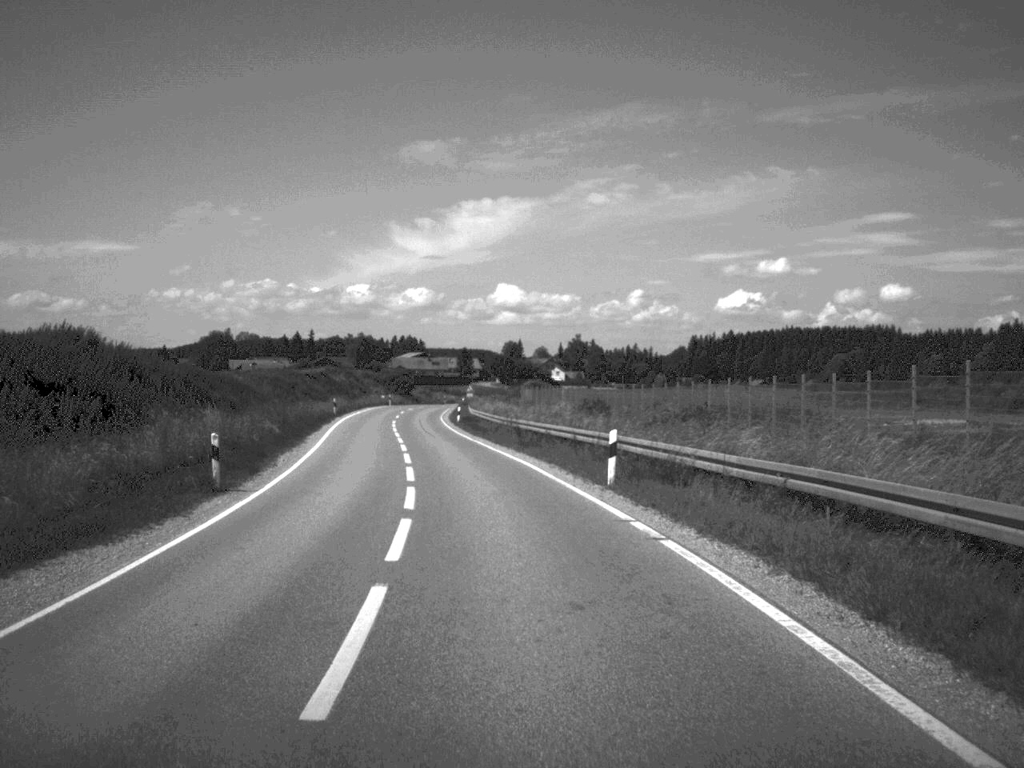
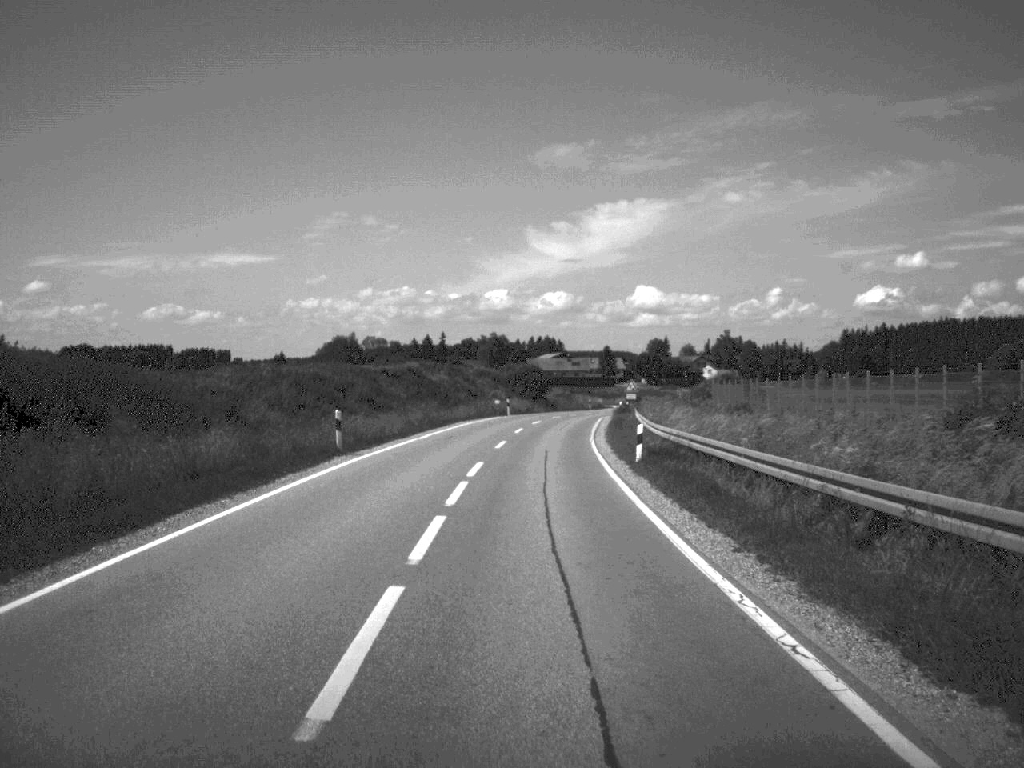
(-3.0, +41.7) m; -6°
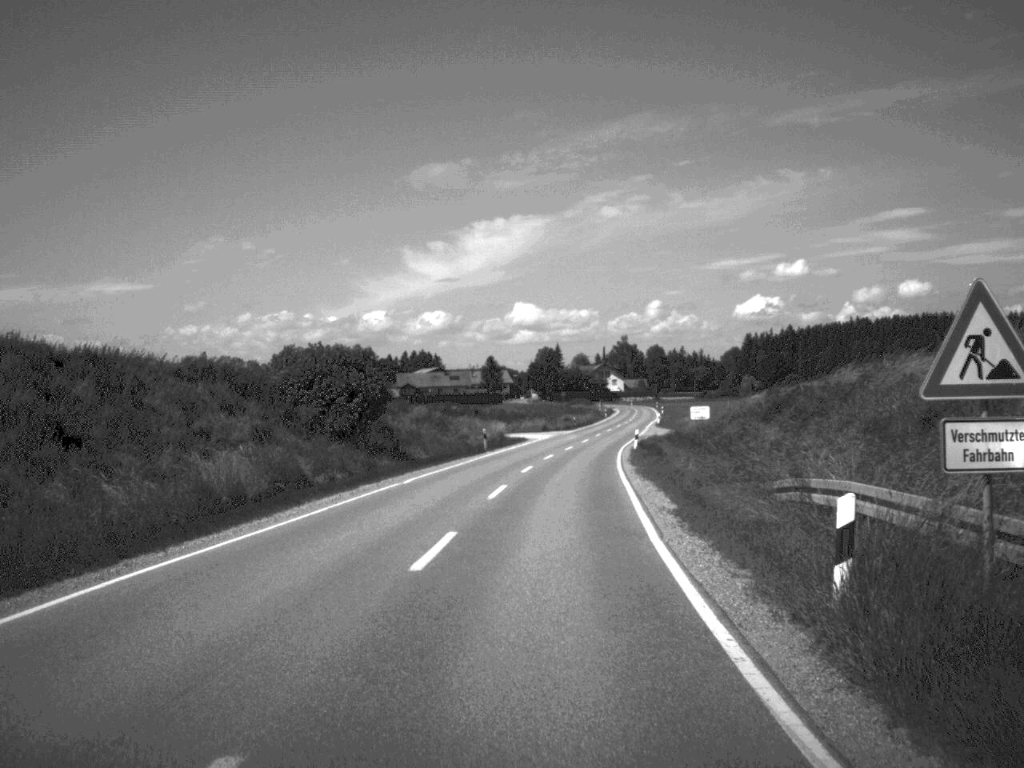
(+2.7, +69.4) m; +5°
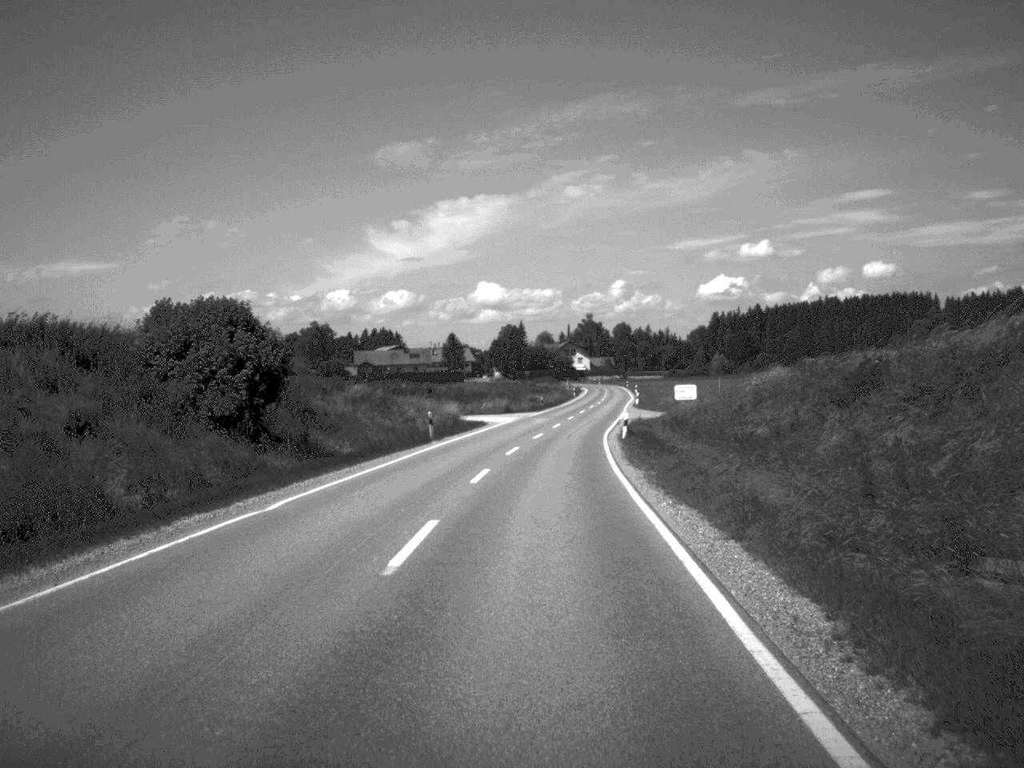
(+0.2, +12.8) m; +2°
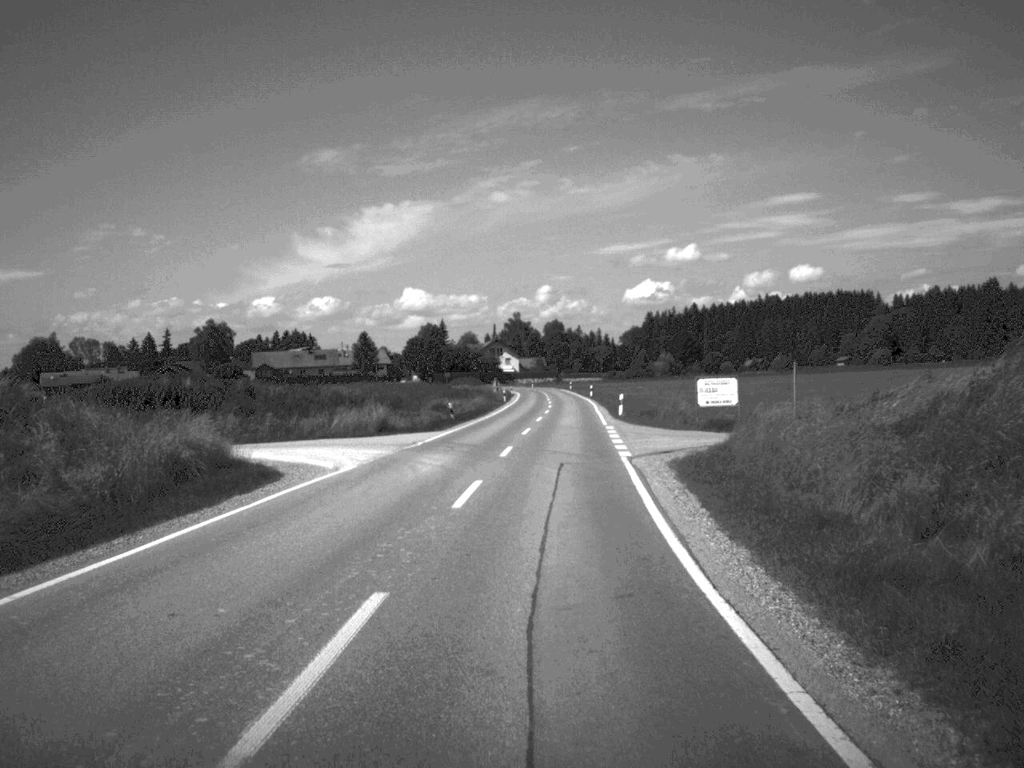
(+1.1, +41.2) m; +3°
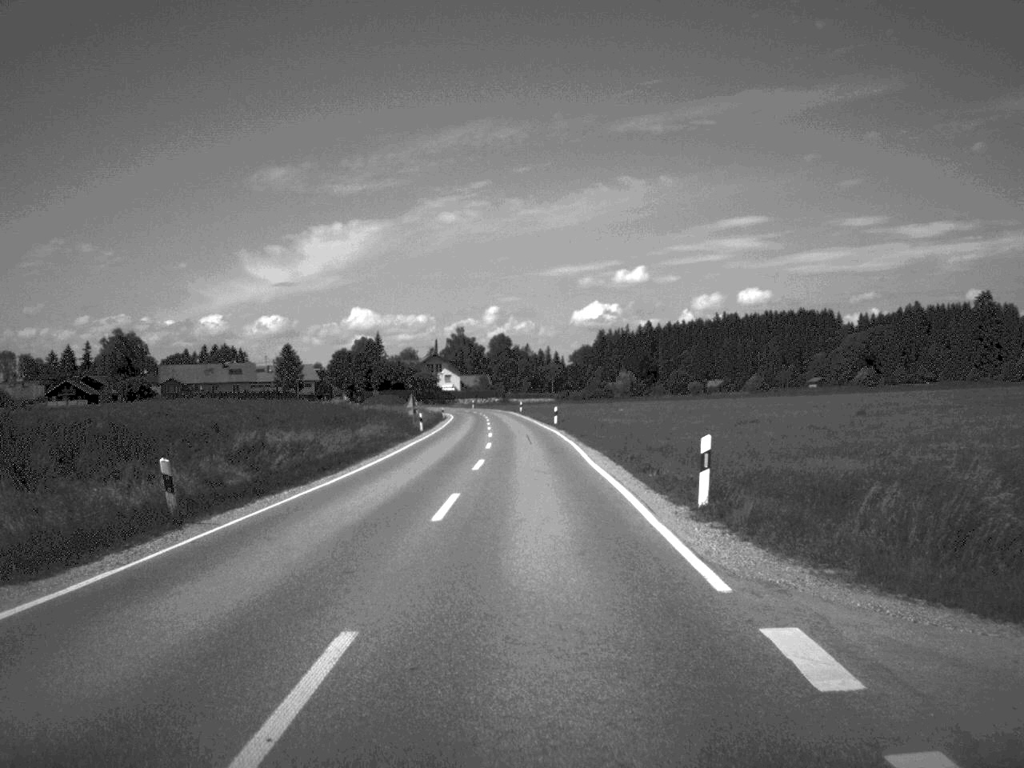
(+0.9, +38.0) m; +2°
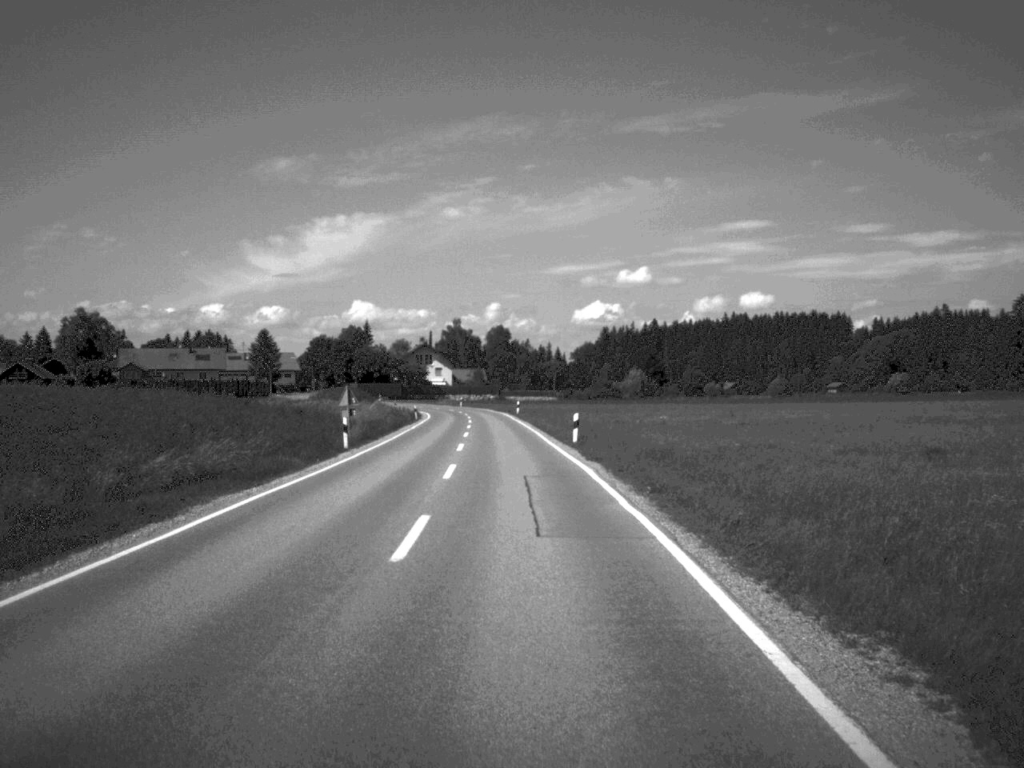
(0.0, +25.0) m; 0°
